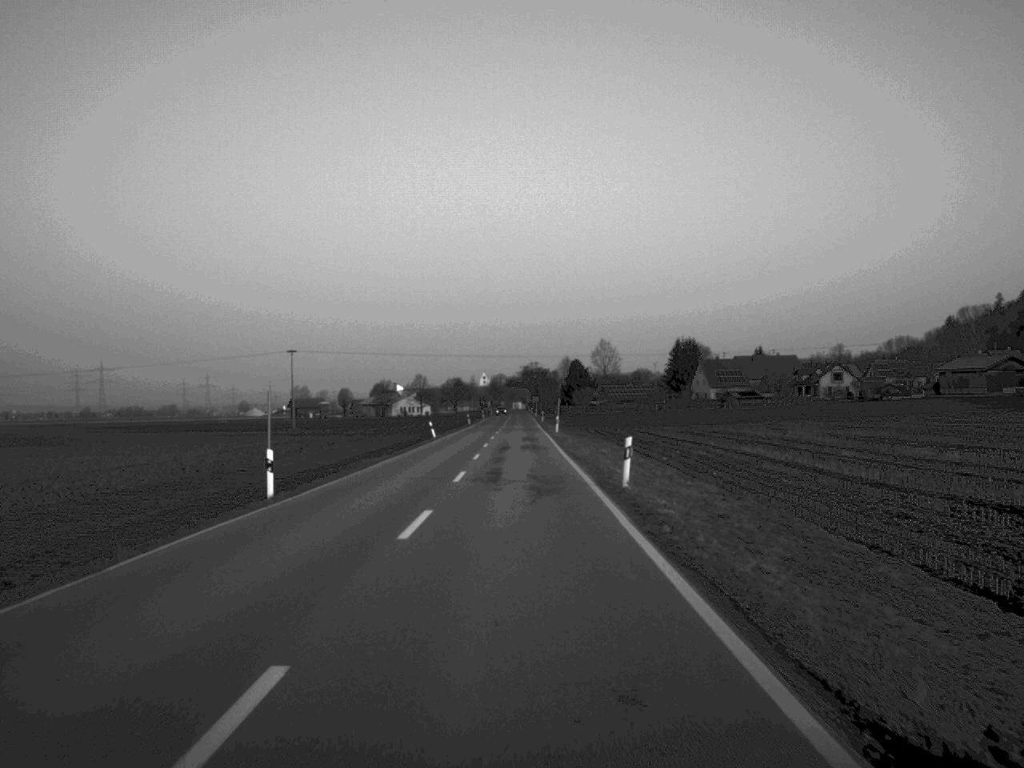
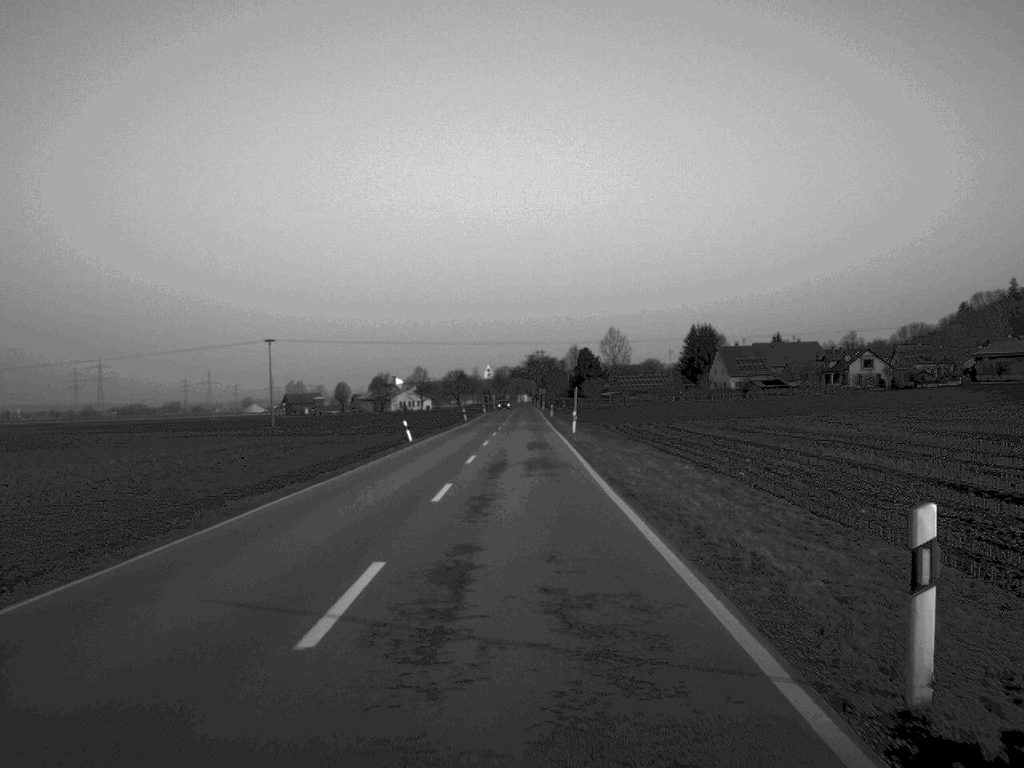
(0.0, +18.7) m; 0°
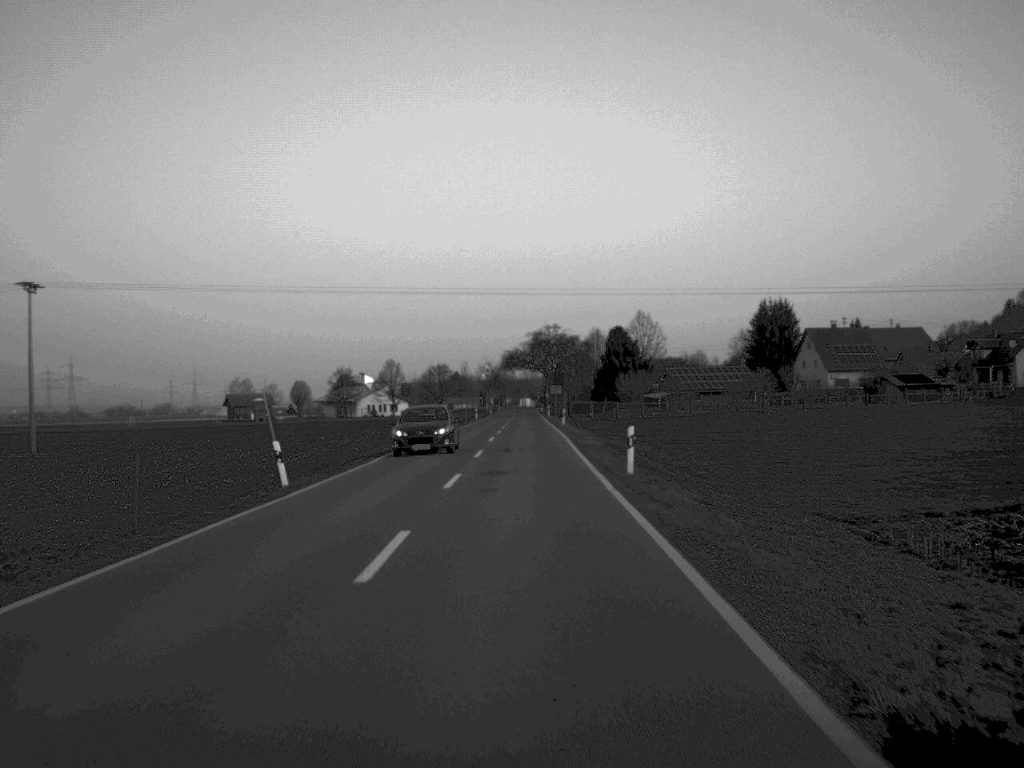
(+0.1, +79.3) m; 0°
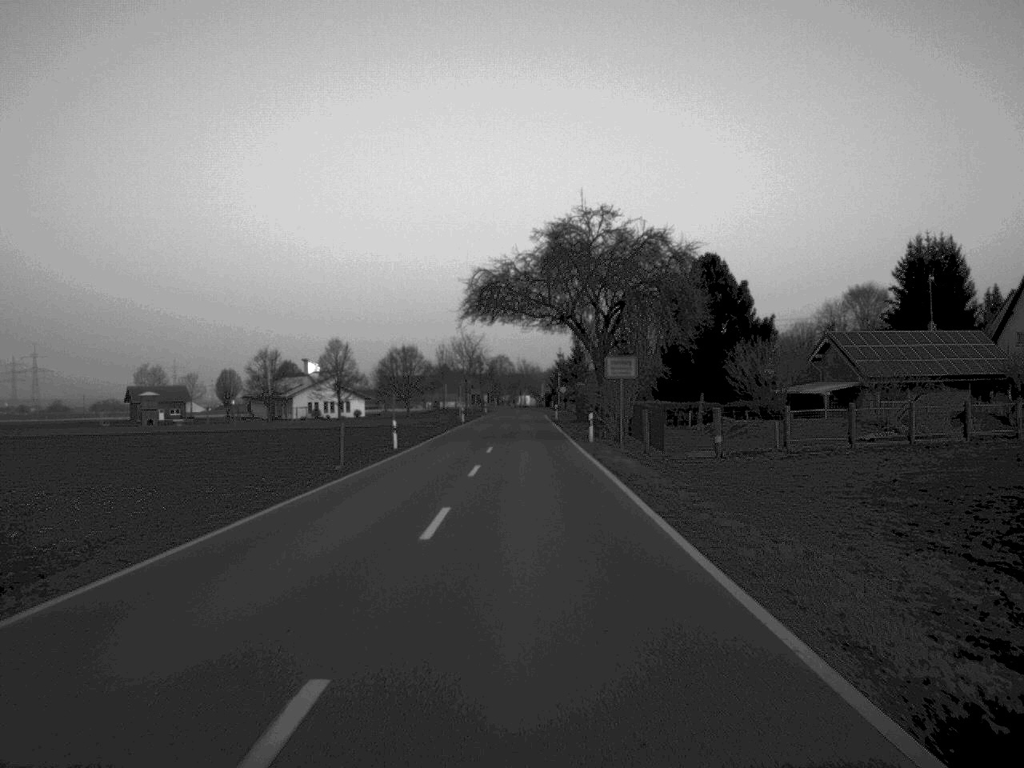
(-0.1, +78.5) m; 0°
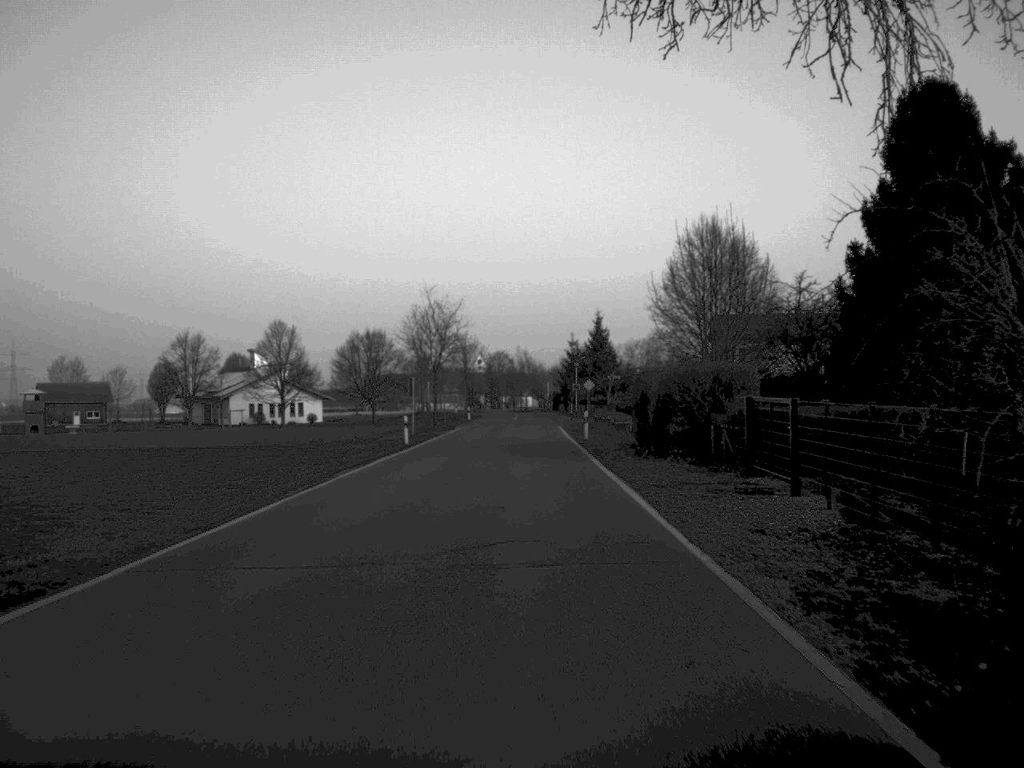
(0.0, +45.7) m; 0°
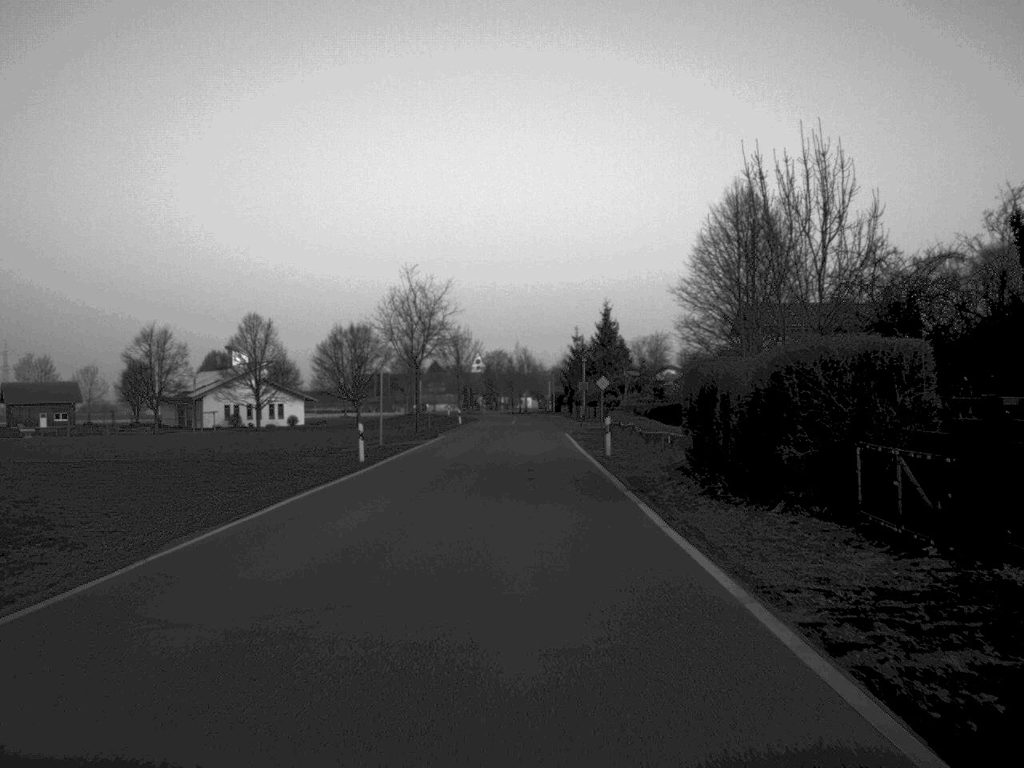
(0.0, +13.3) m; 0°
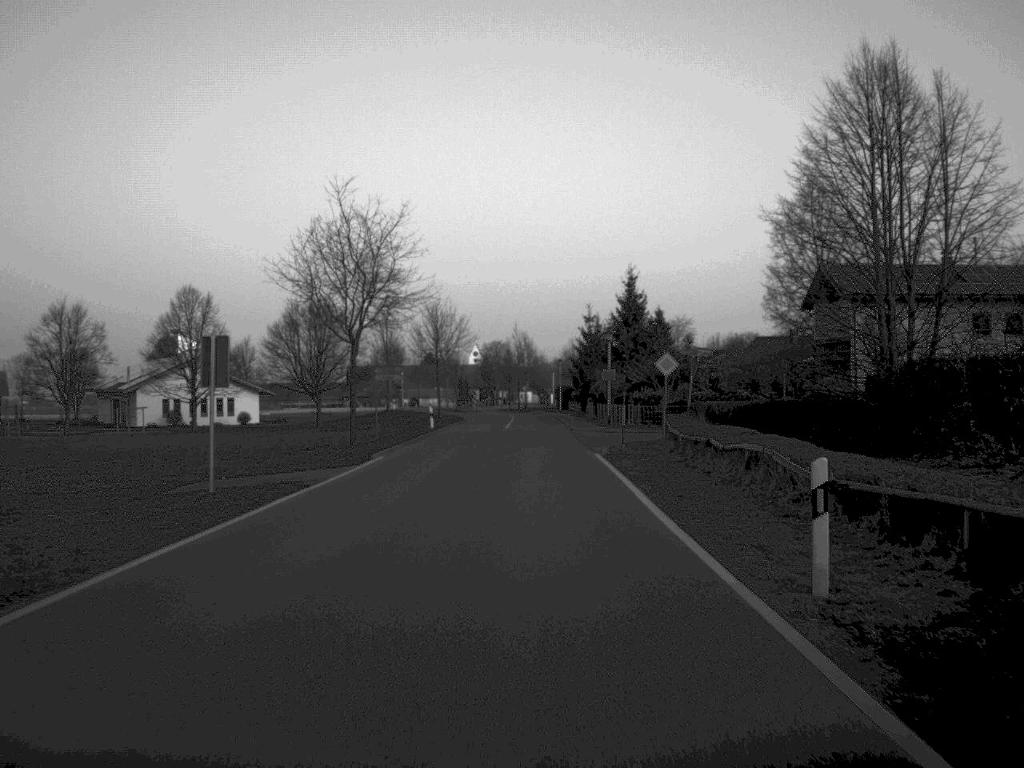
(0.0, +26.0) m; 0°
